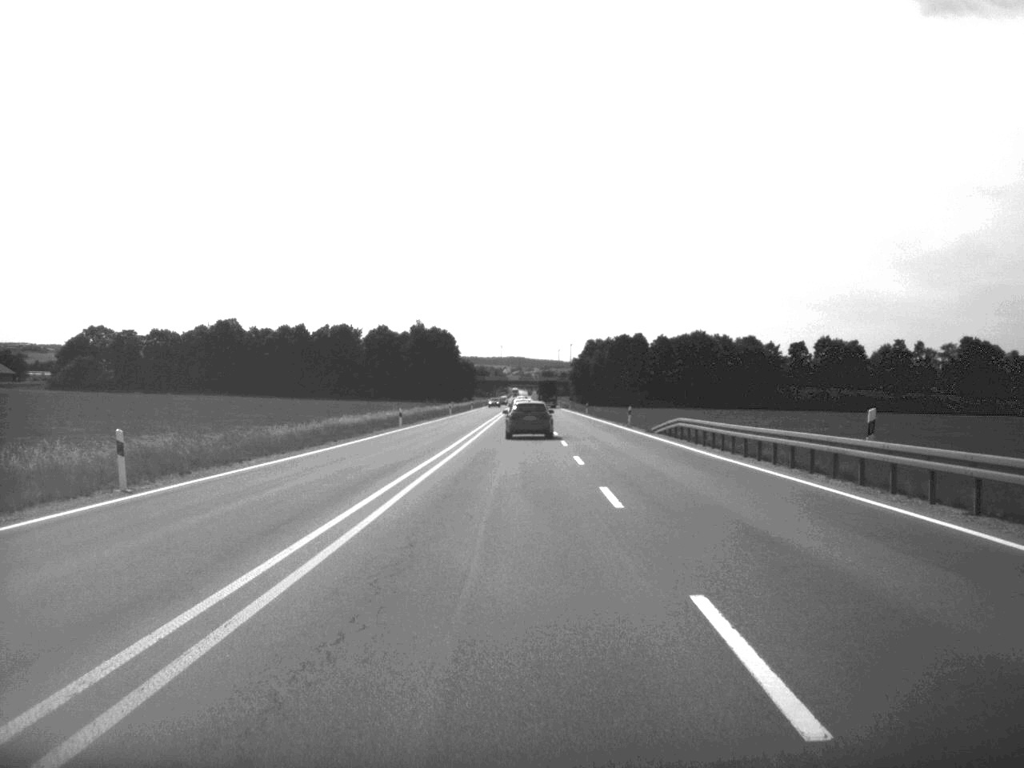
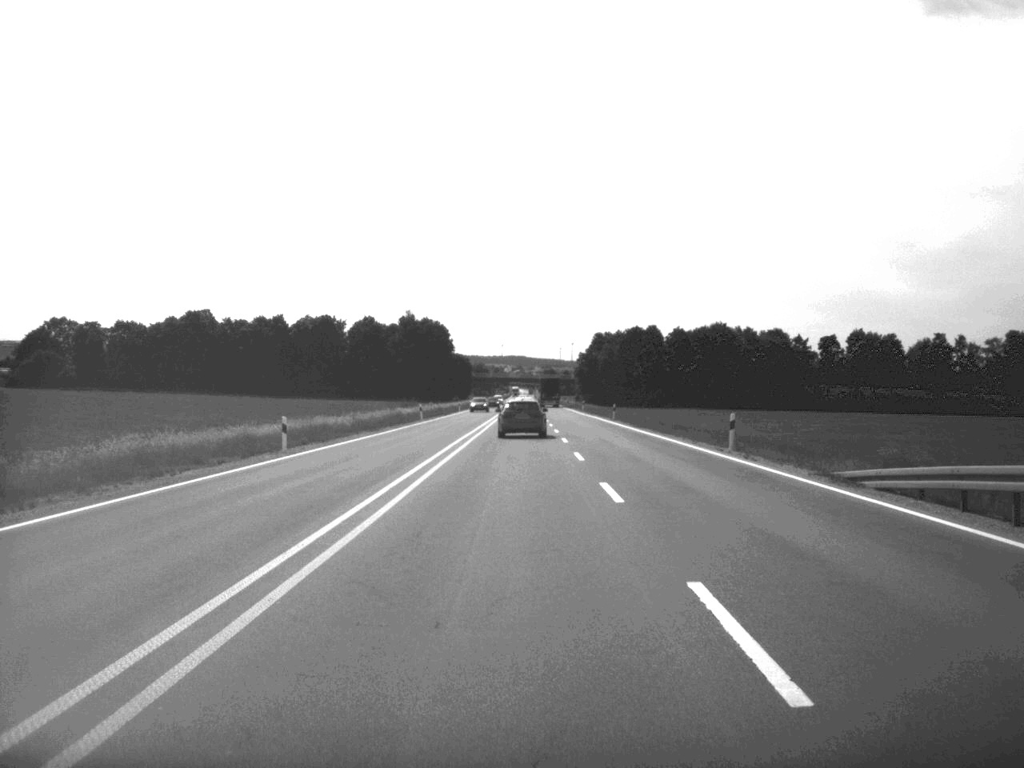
(0.0, +34.9) m; 0°
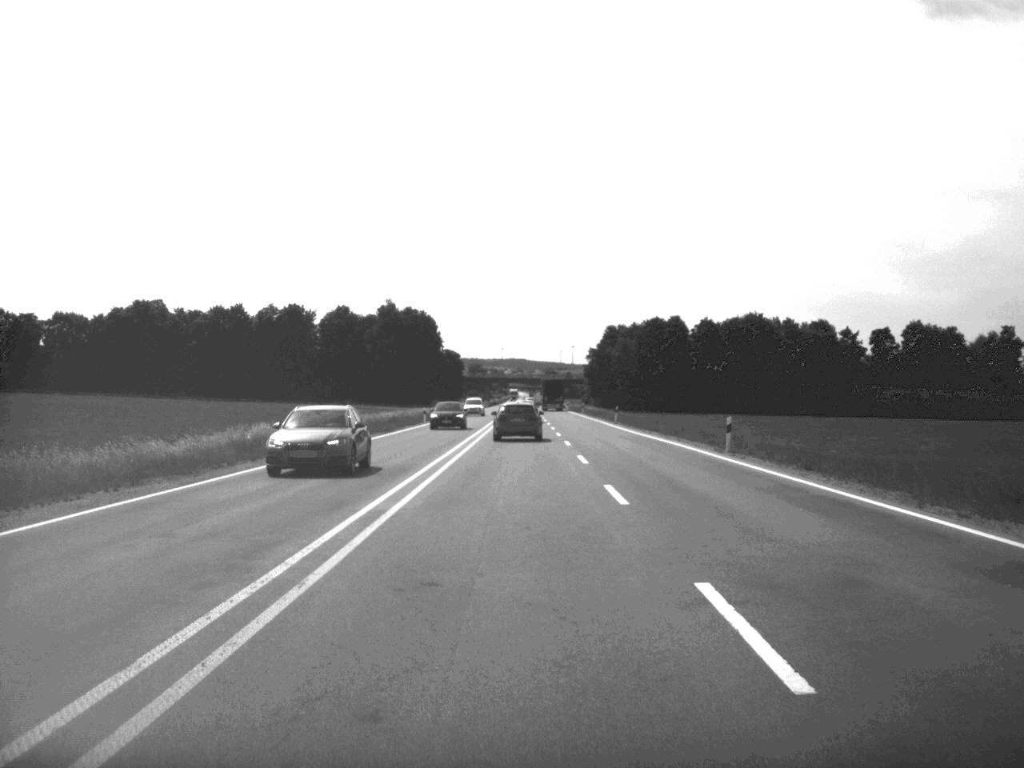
(0.0, +47.0) m; 0°
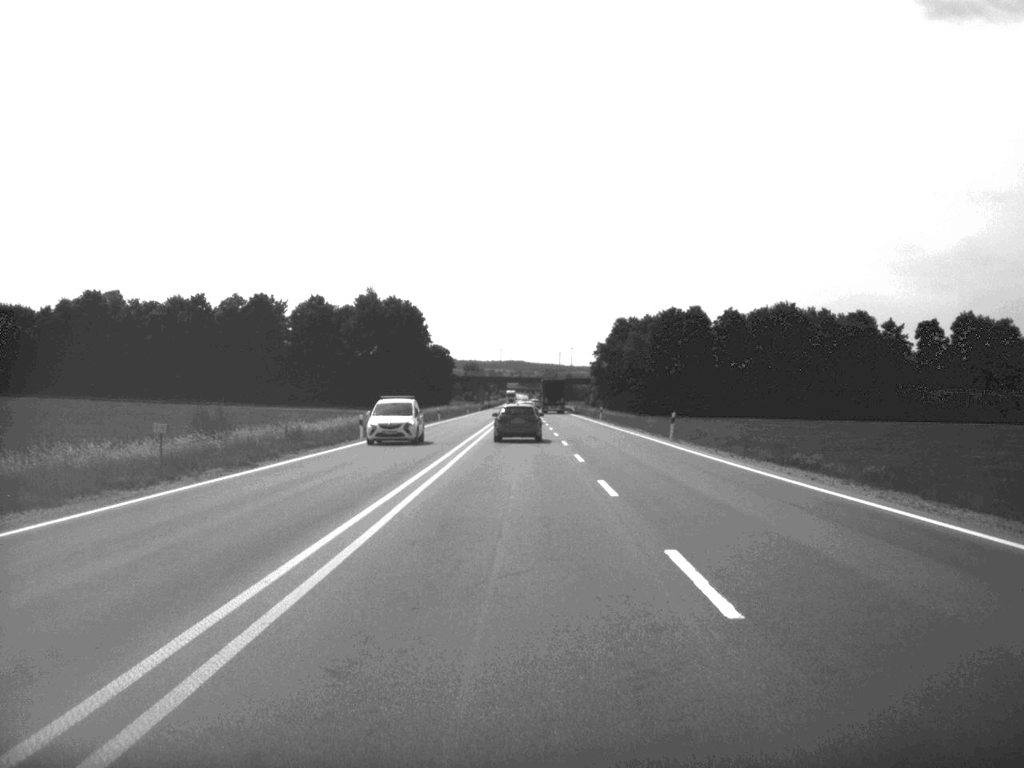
(0.0, +33.5) m; 0°
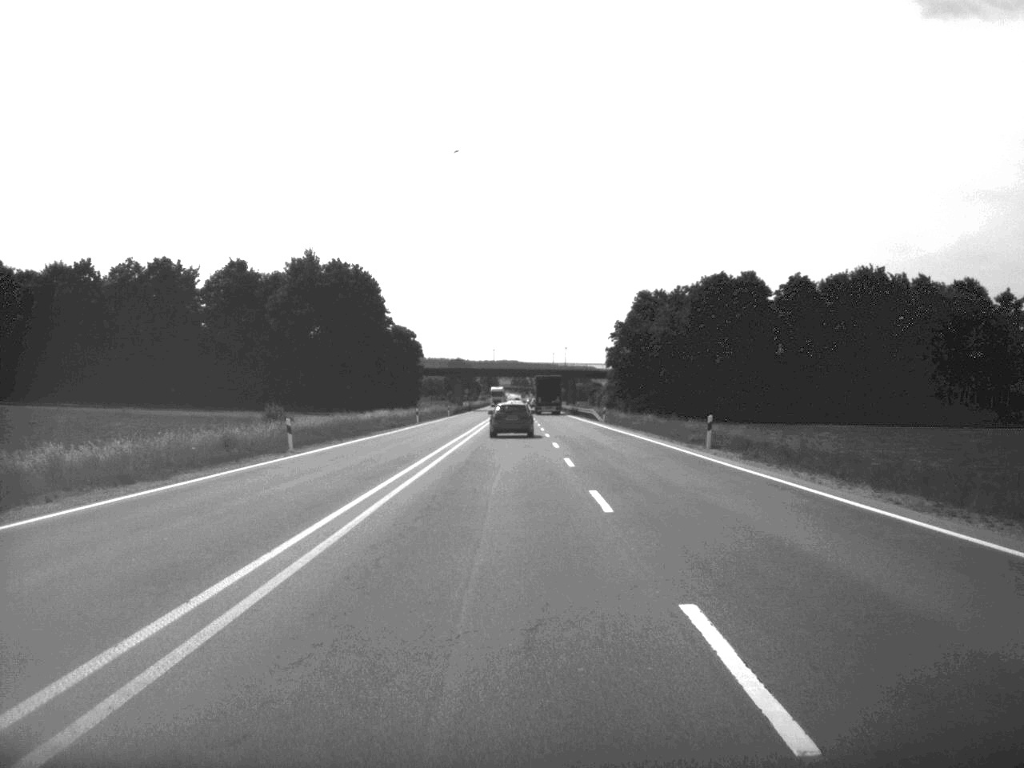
(+0.2, +63.2) m; 0°
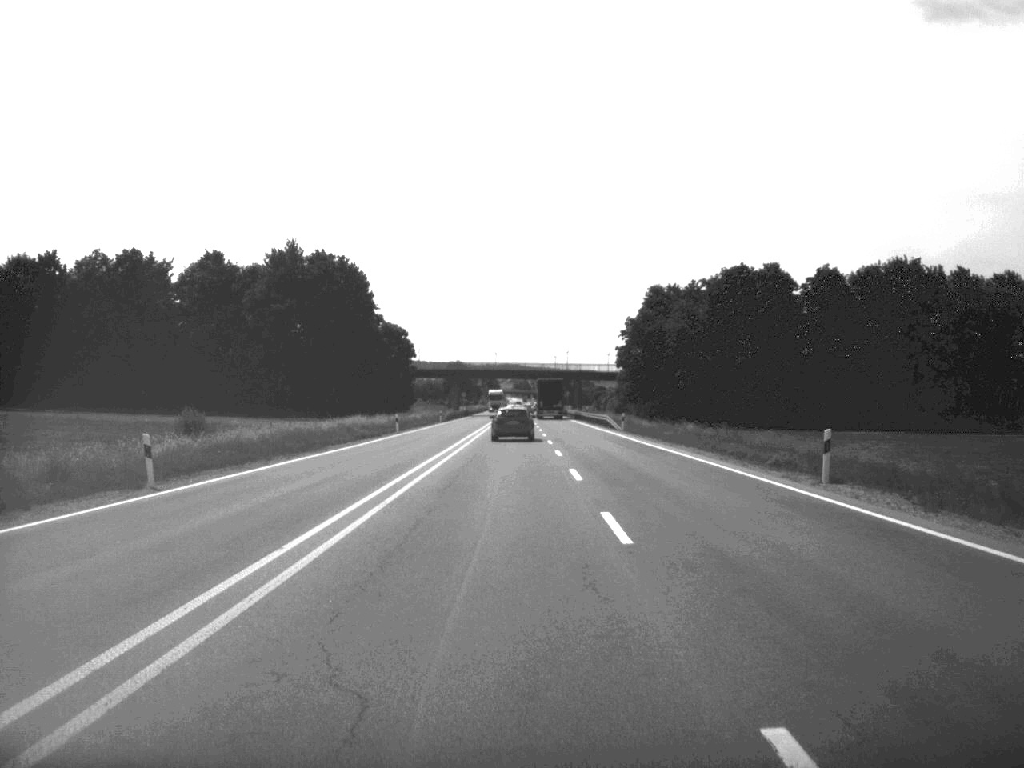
(0.0, +15.4) m; 0°
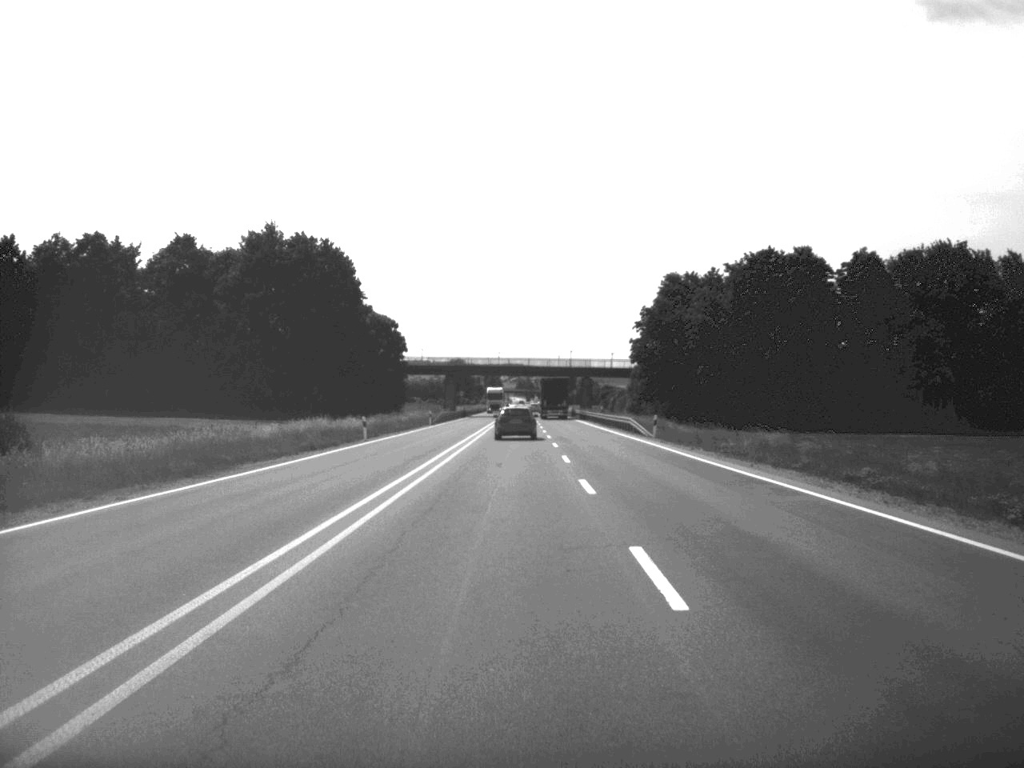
(0.0, +16.3) m; 0°
